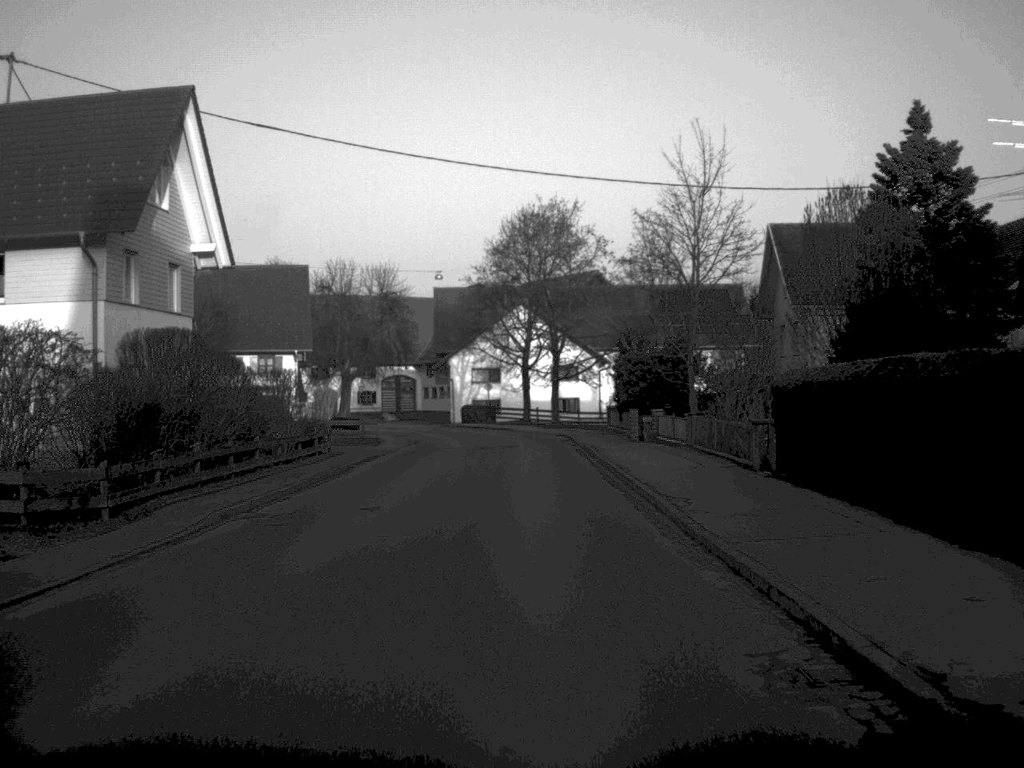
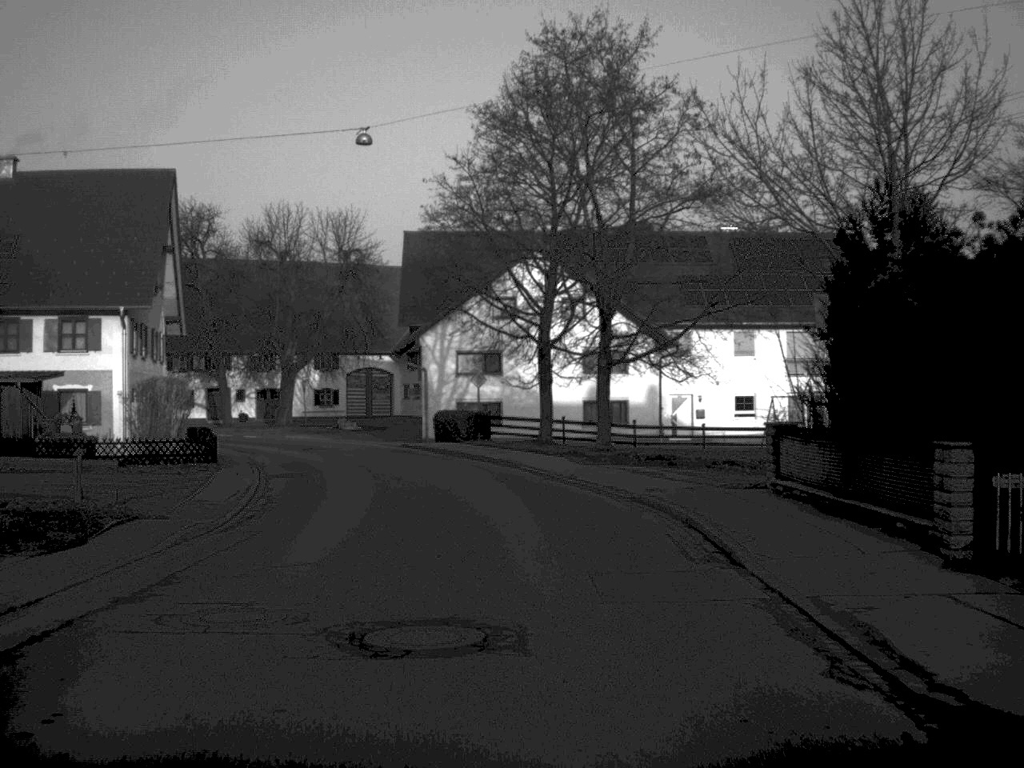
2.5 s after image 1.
(-0.1, +32.4) m; -1°
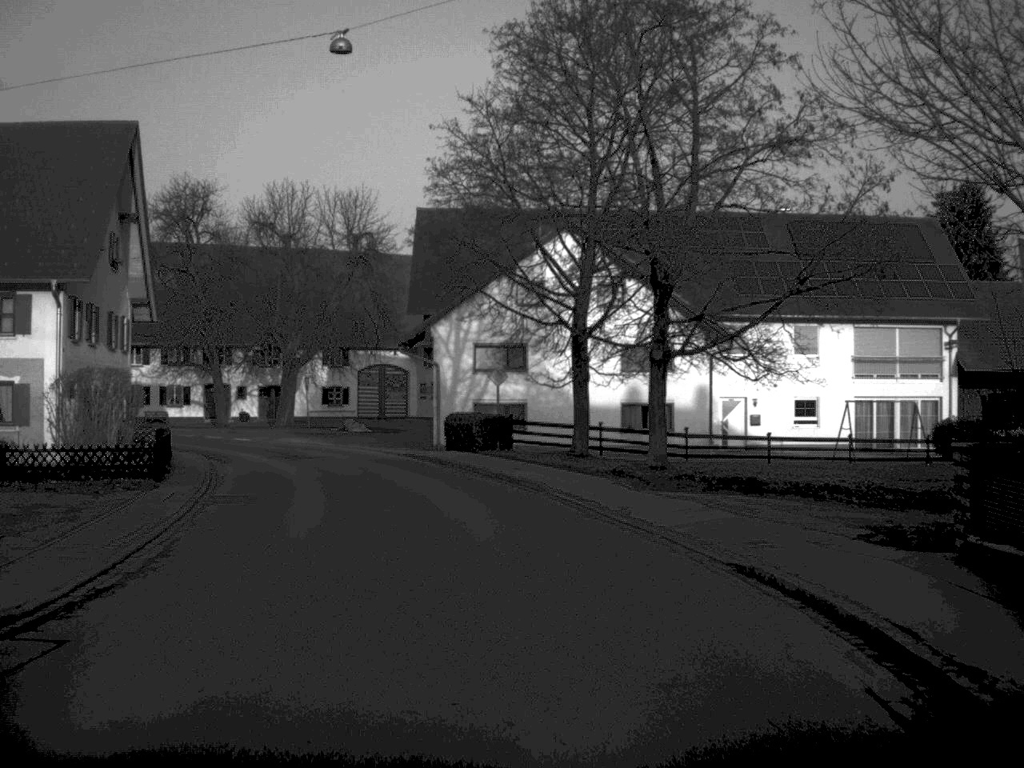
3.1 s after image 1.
(-0.1, +7.7) m; -1°
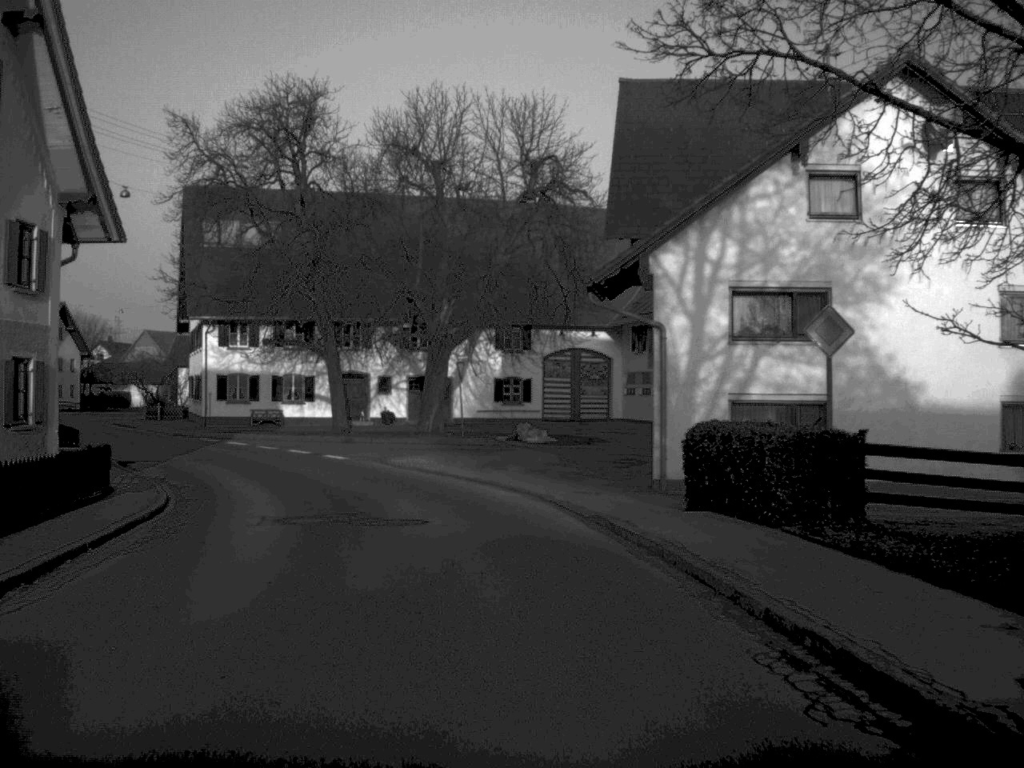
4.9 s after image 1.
(-1.6, +21.8) m; -9°
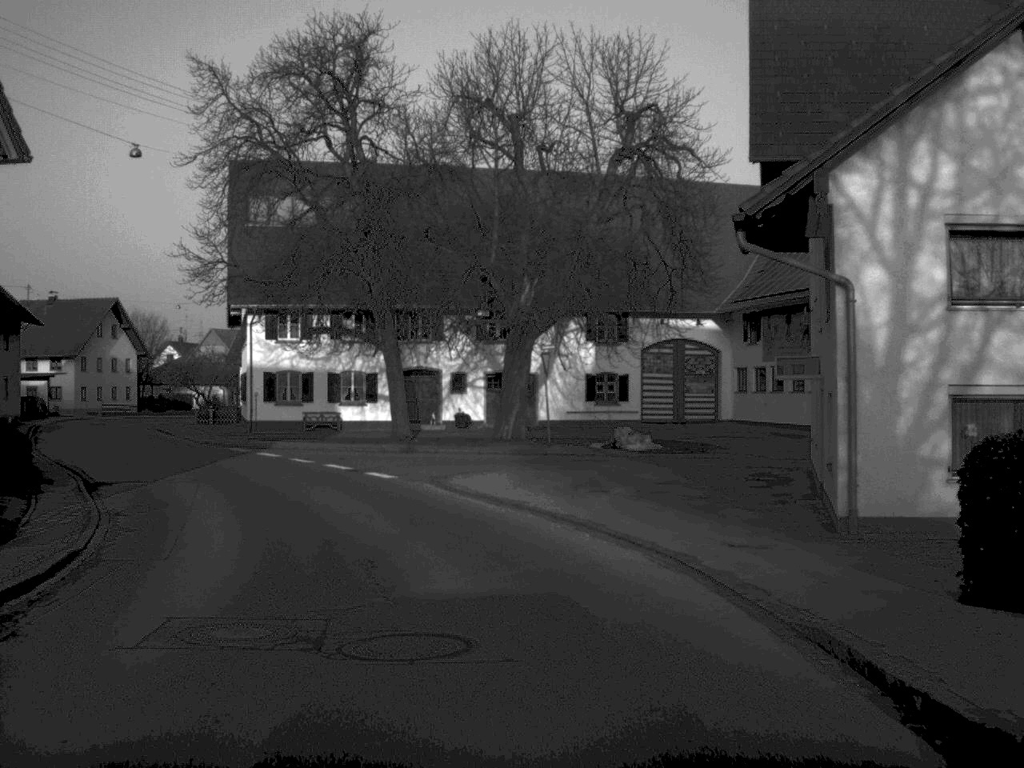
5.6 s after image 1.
(-0.3, +8.4) m; -4°
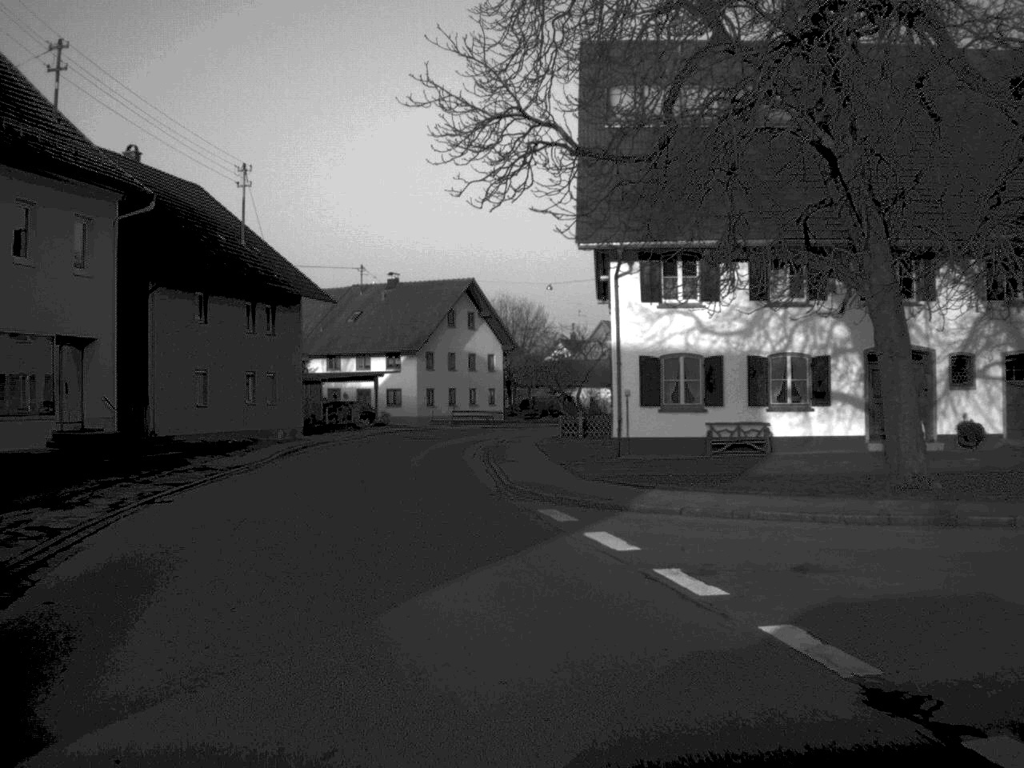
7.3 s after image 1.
(-3.1, +21.1) m; -19°
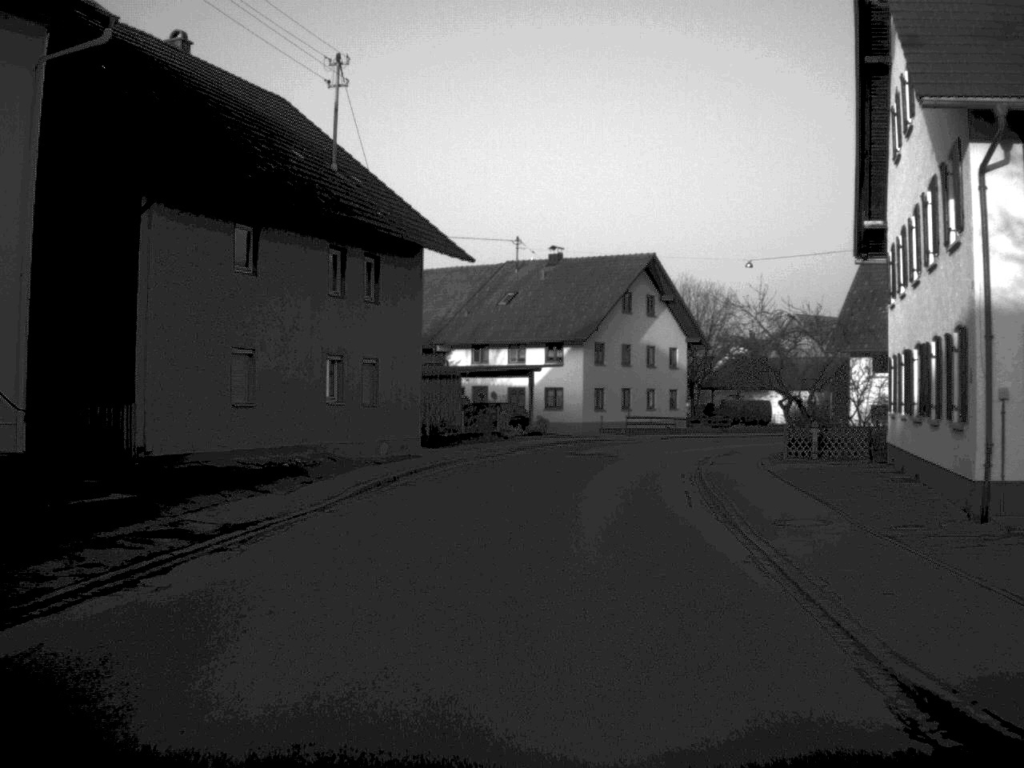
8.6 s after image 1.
(-1.3, +15.5) m; -6°
